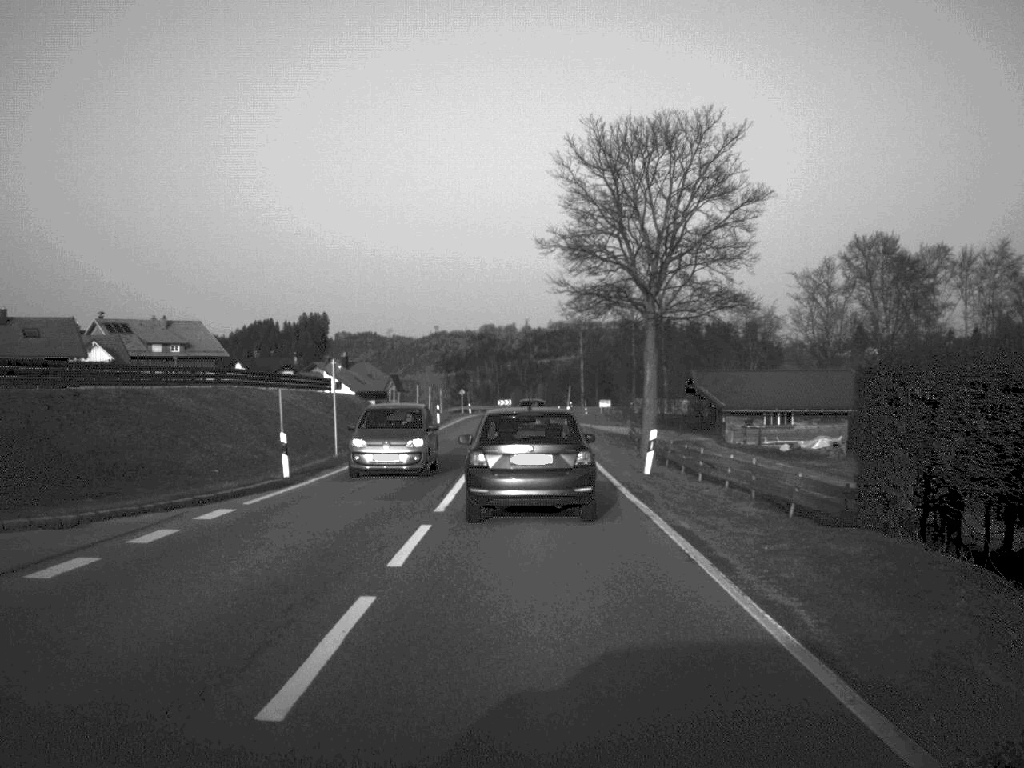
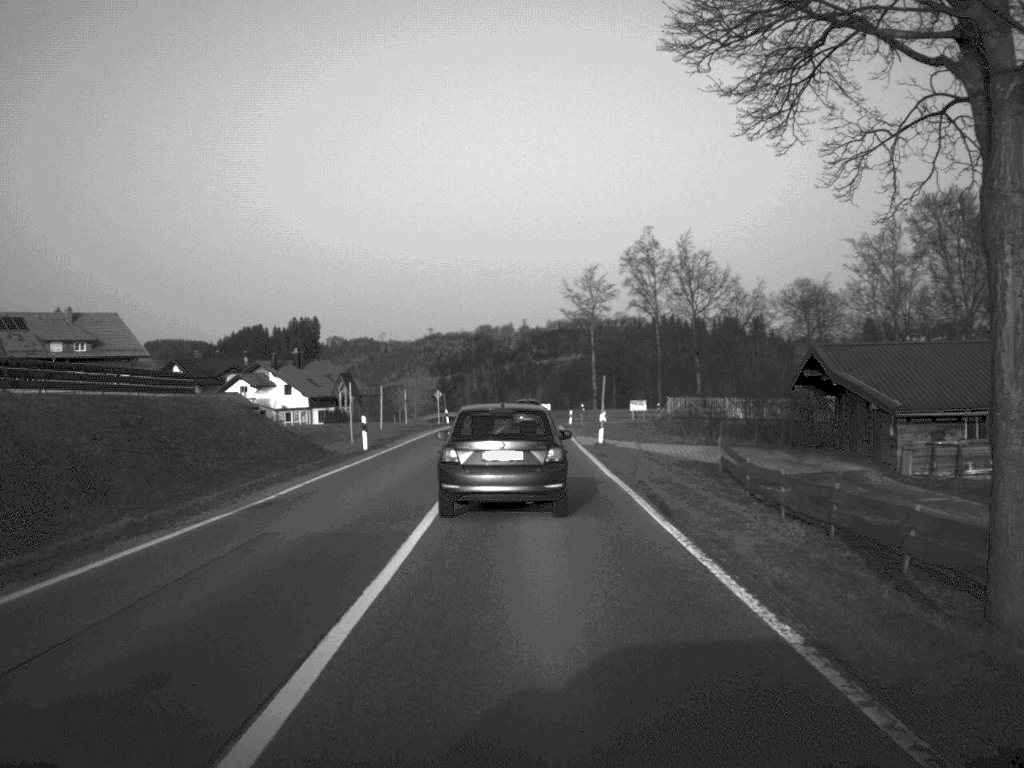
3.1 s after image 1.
(0.0, +31.9) m; 0°
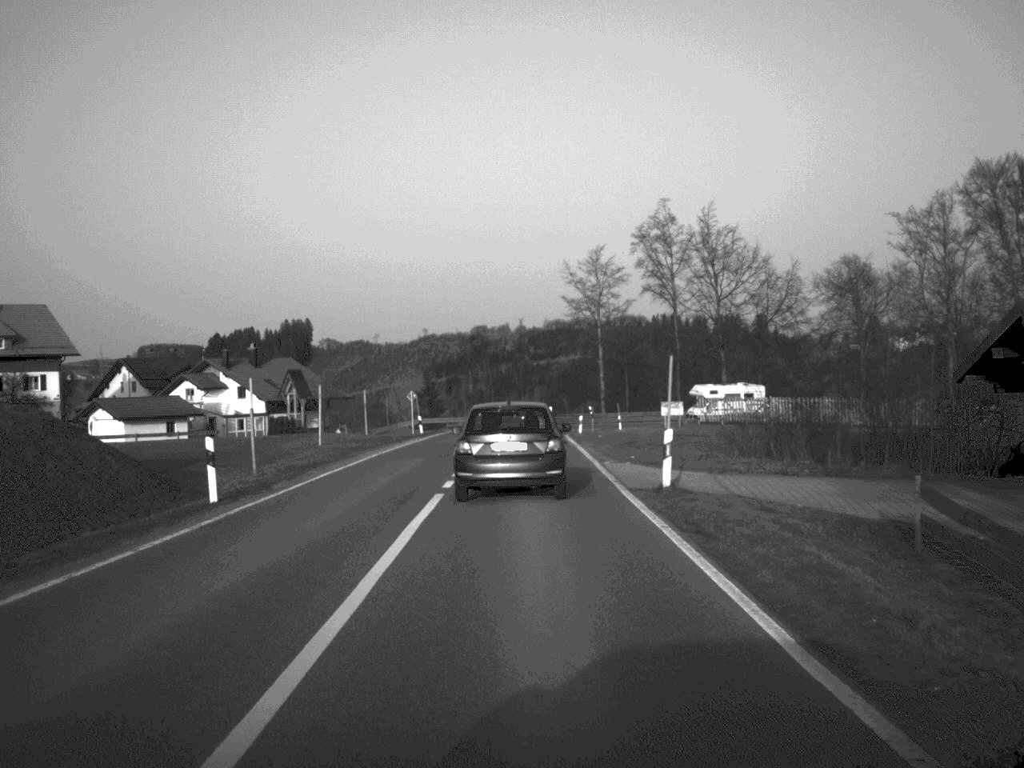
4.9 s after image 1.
(0.0, +18.6) m; 0°
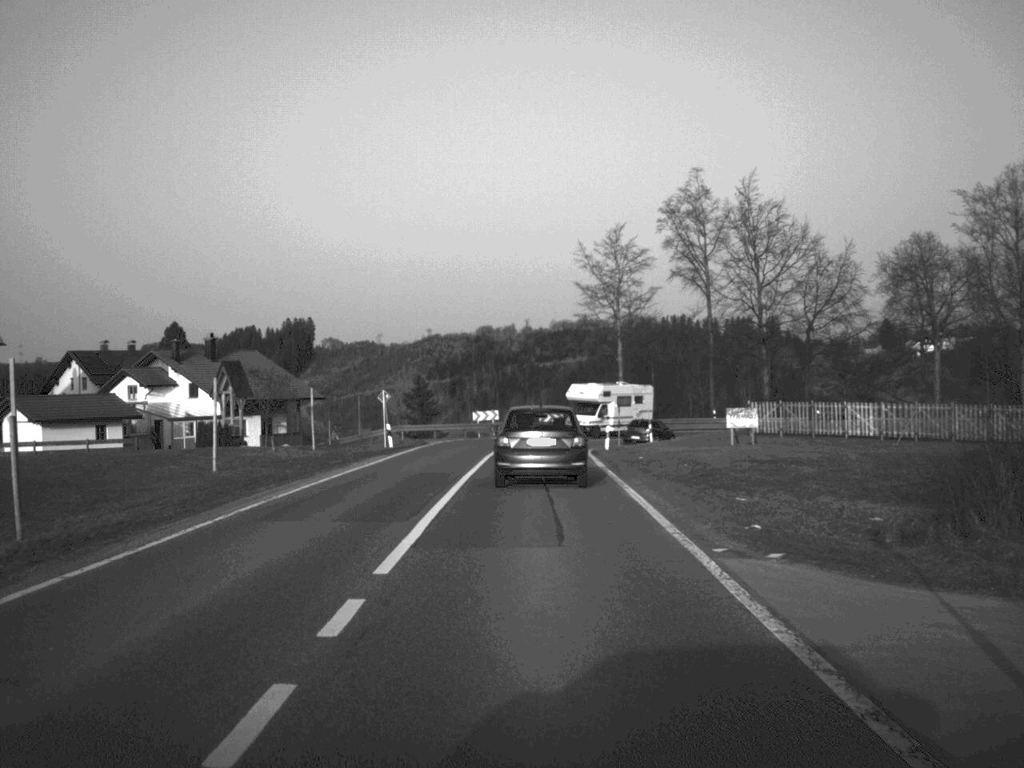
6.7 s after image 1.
(0.0, +16.7) m; 0°
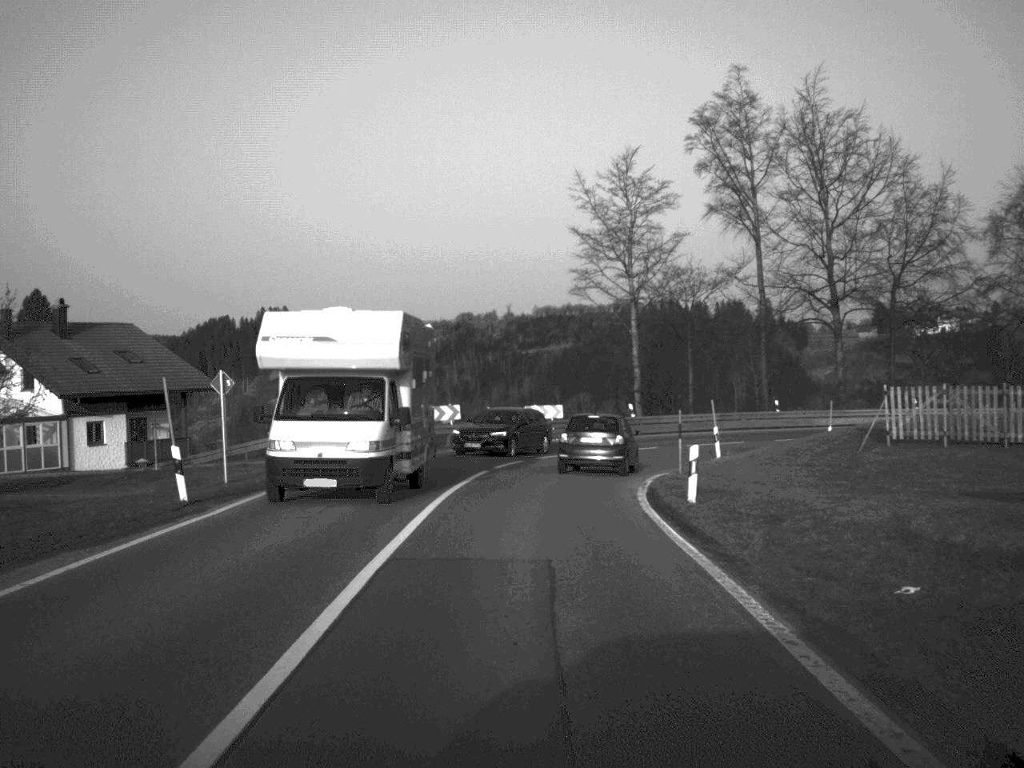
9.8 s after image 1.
(+0.1, +26.8) m; +1°
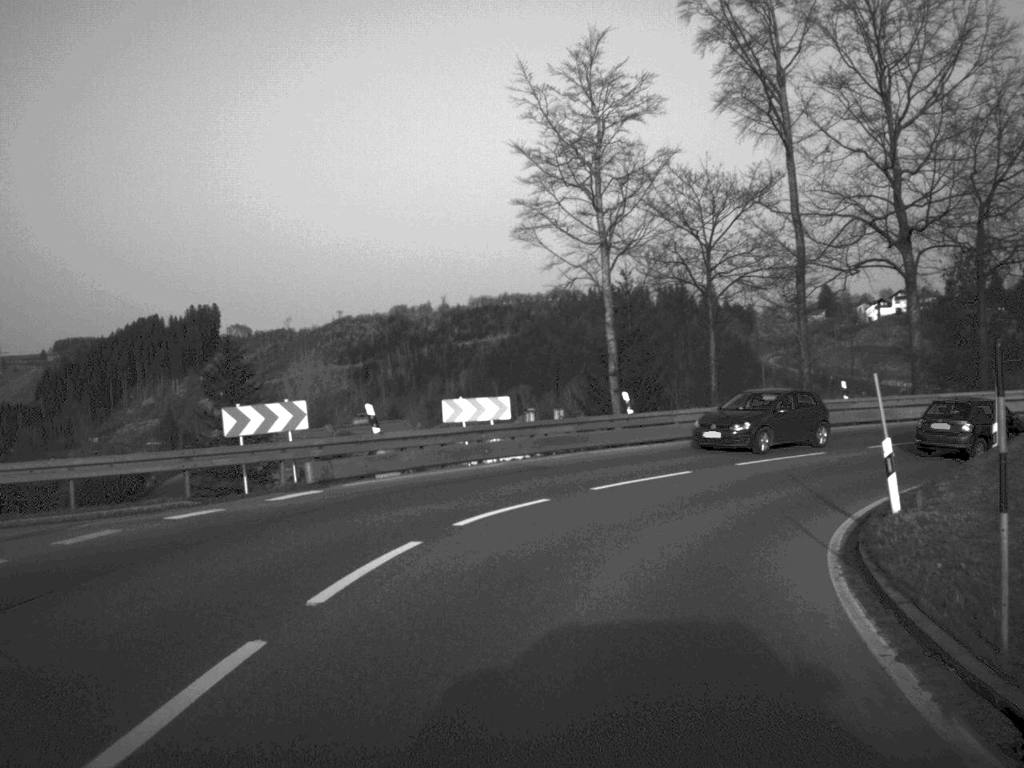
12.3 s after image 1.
(+0.3, +22.4) m; +3°
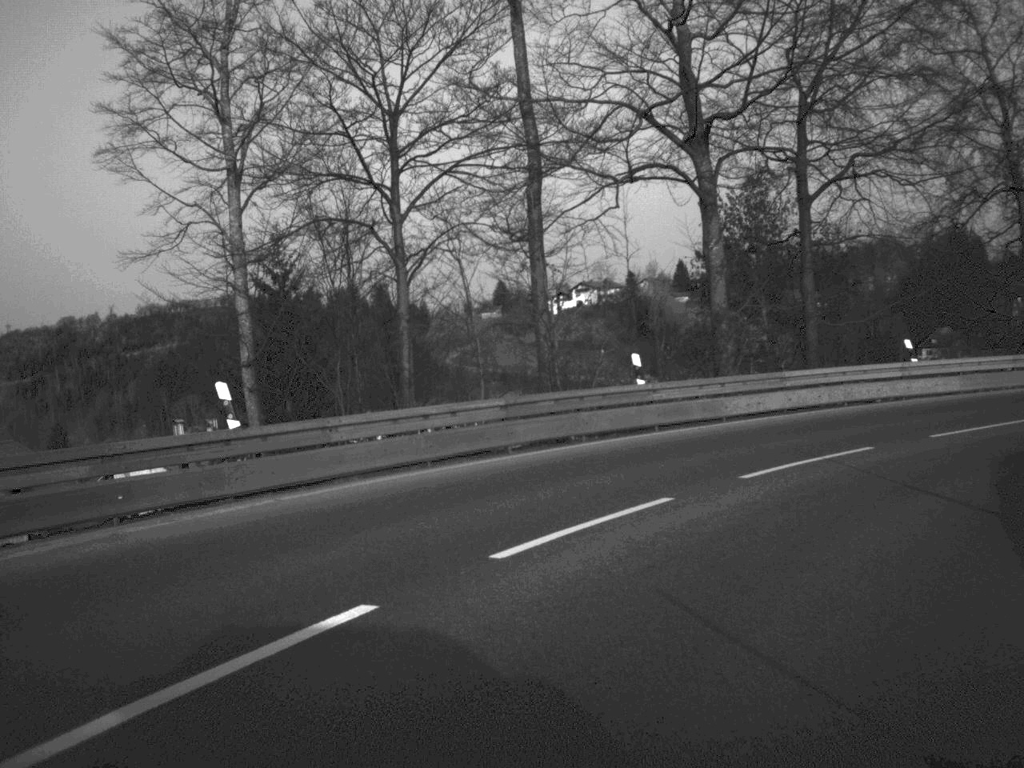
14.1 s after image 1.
(+1.8, +16.9) m; +15°
